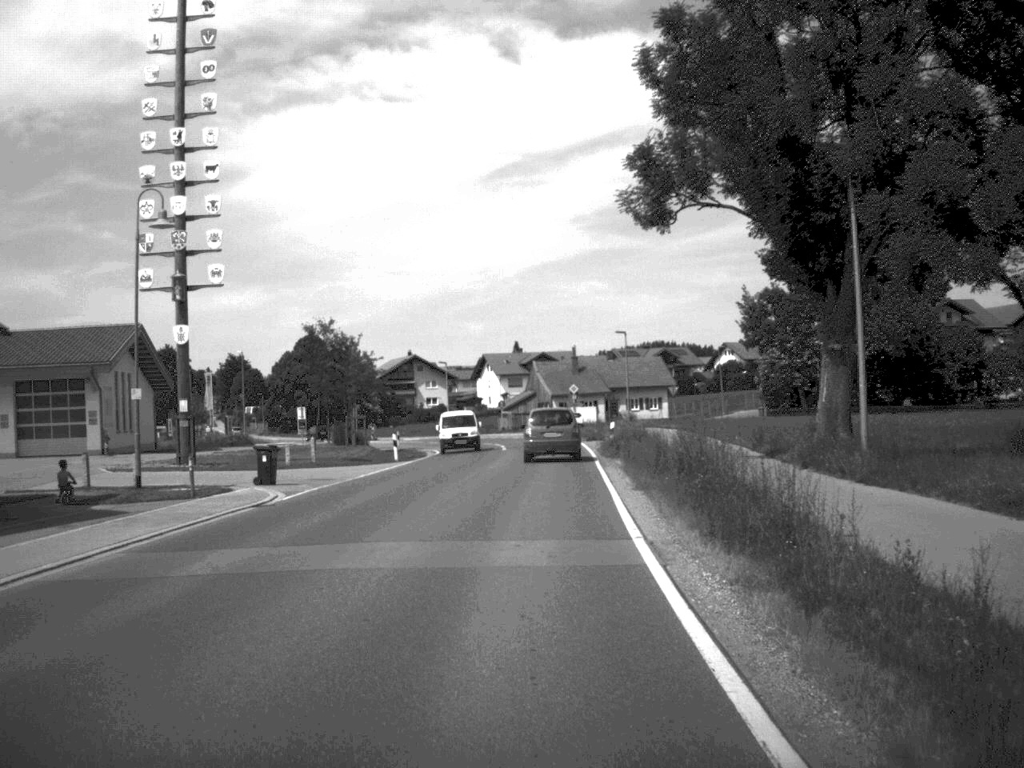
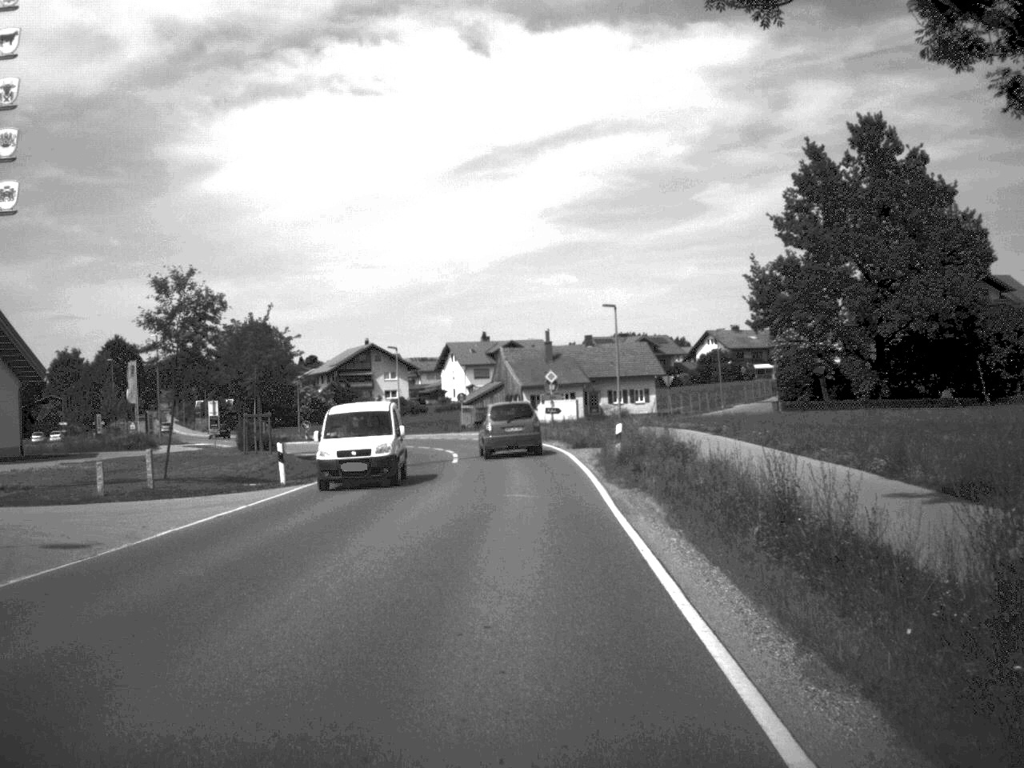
(+0.2, +16.5) m; +1°
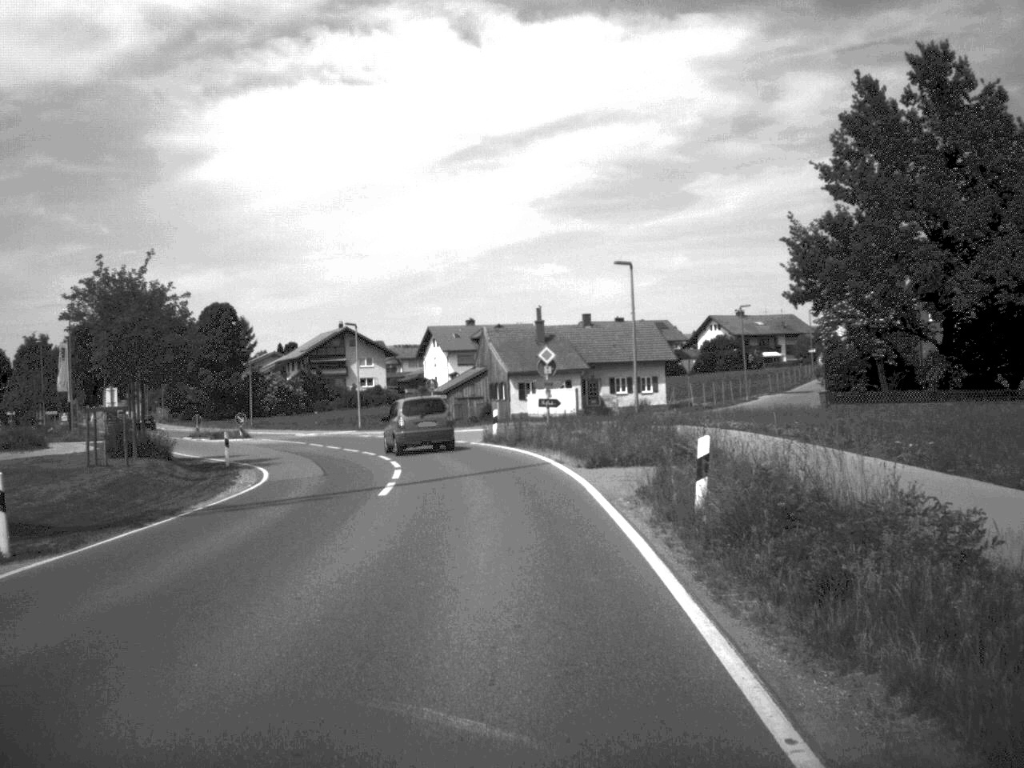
(+0.1, +15.8) m; 0°
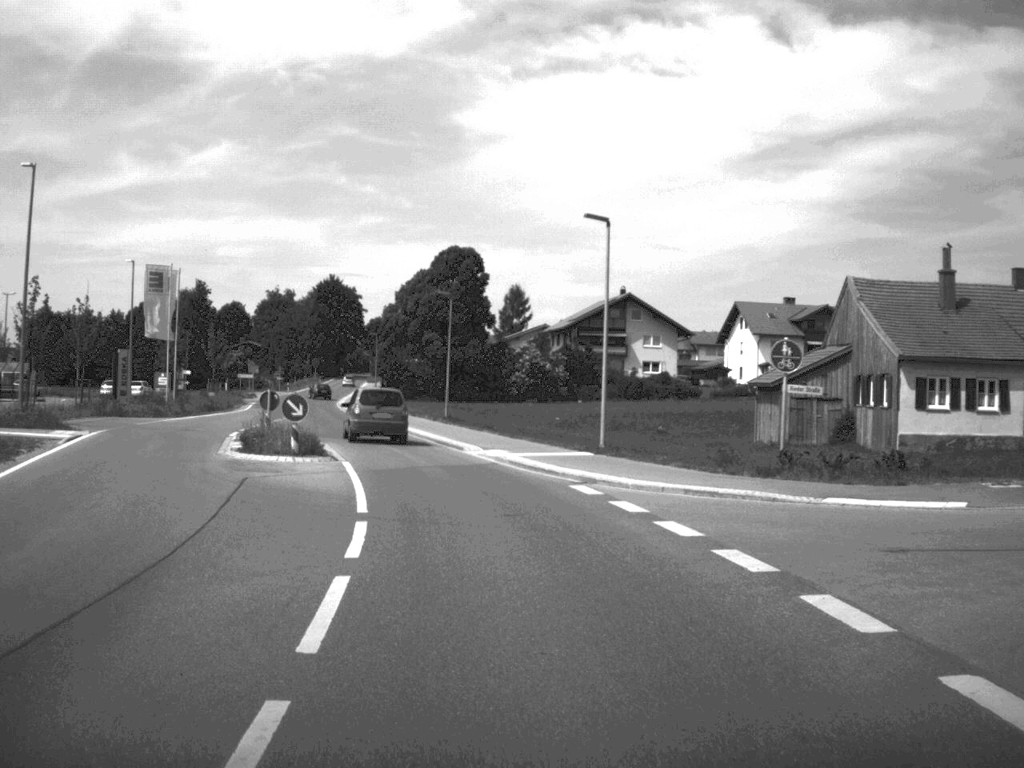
(-3.7, +39.6) m; -13°
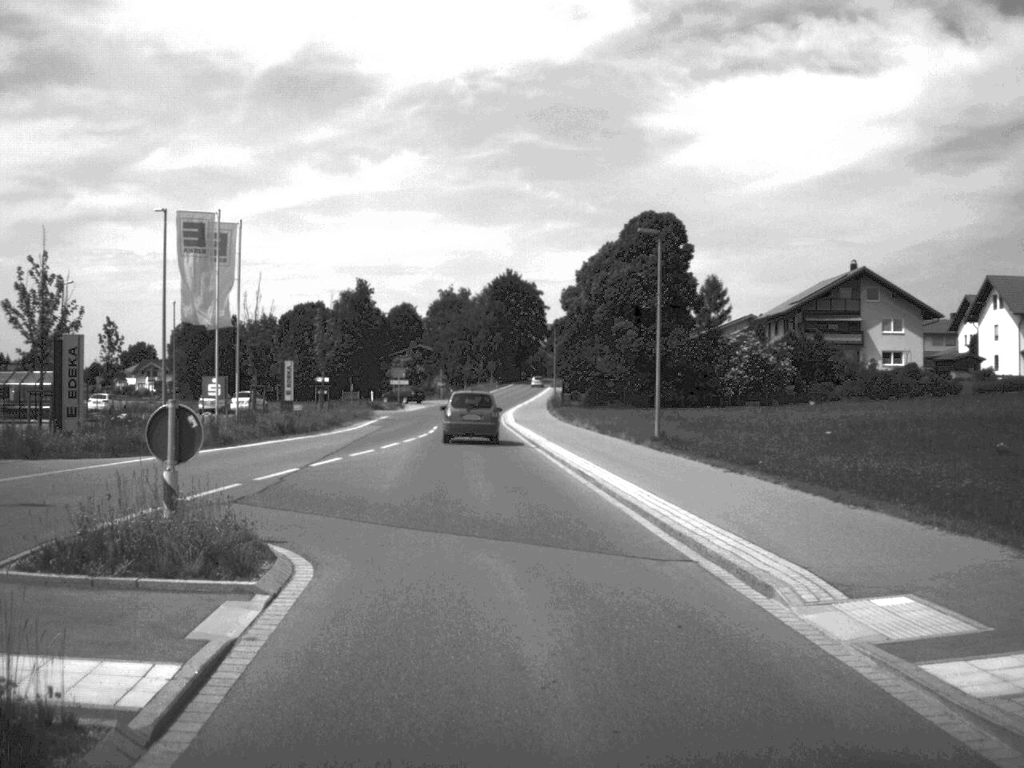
(-1.9, +24.5) m; -8°
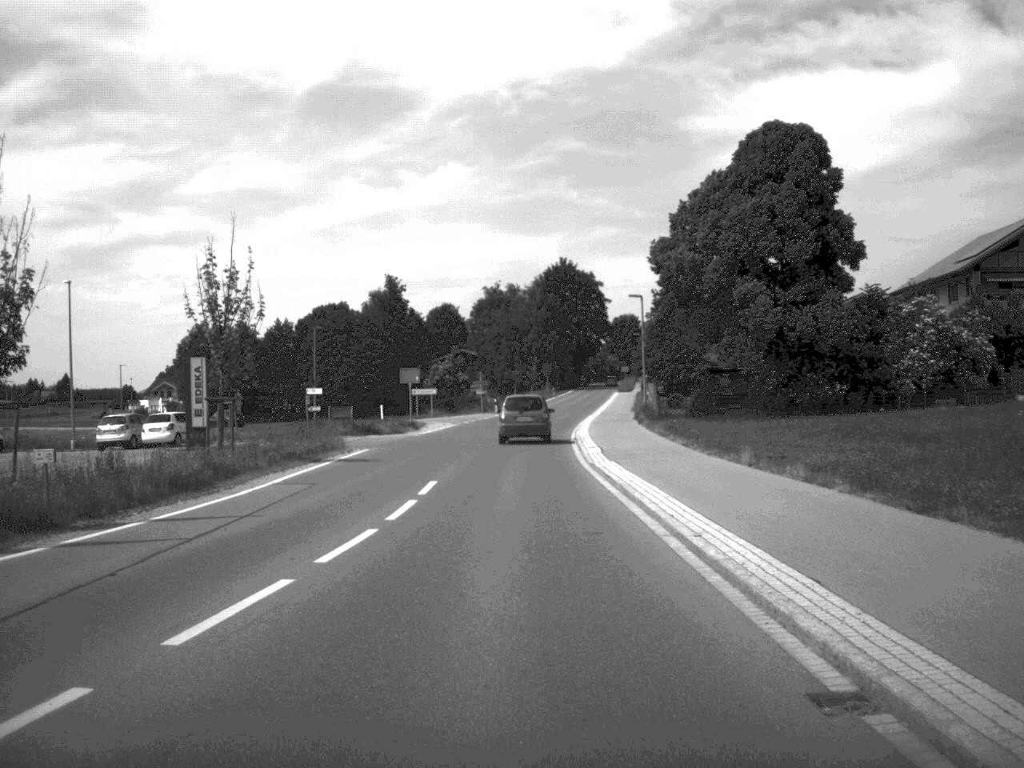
(-1.0, +31.3) m; -2°
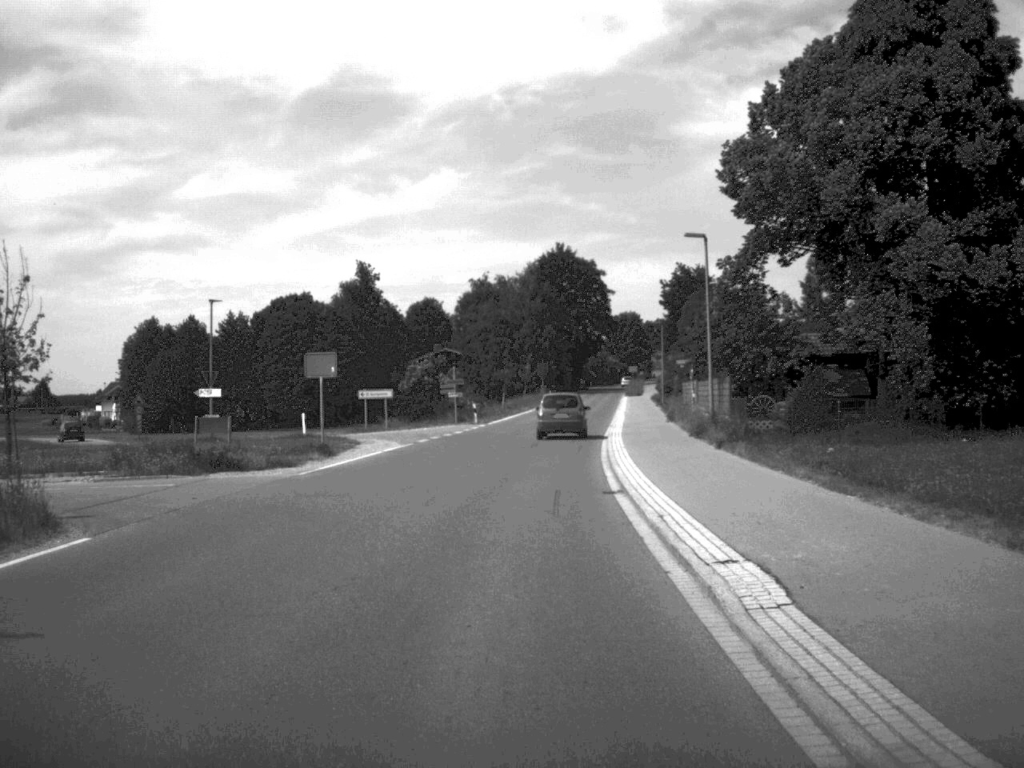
(0.0, +24.8) m; 0°
